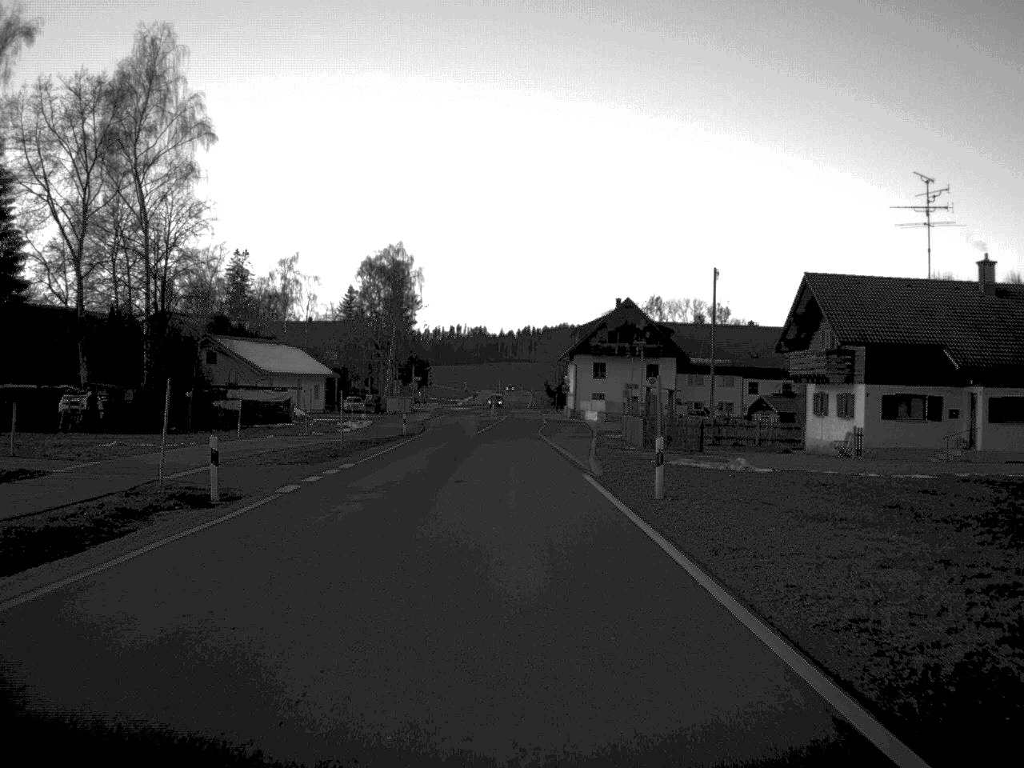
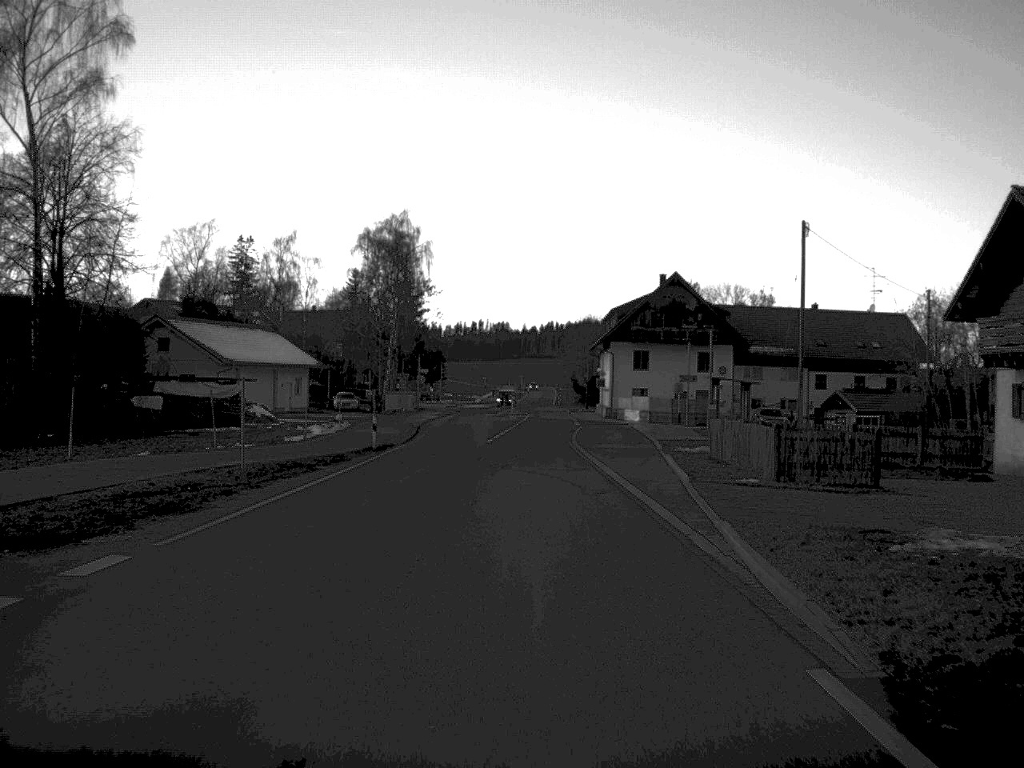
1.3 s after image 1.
(-0.2, +20.5) m; -1°
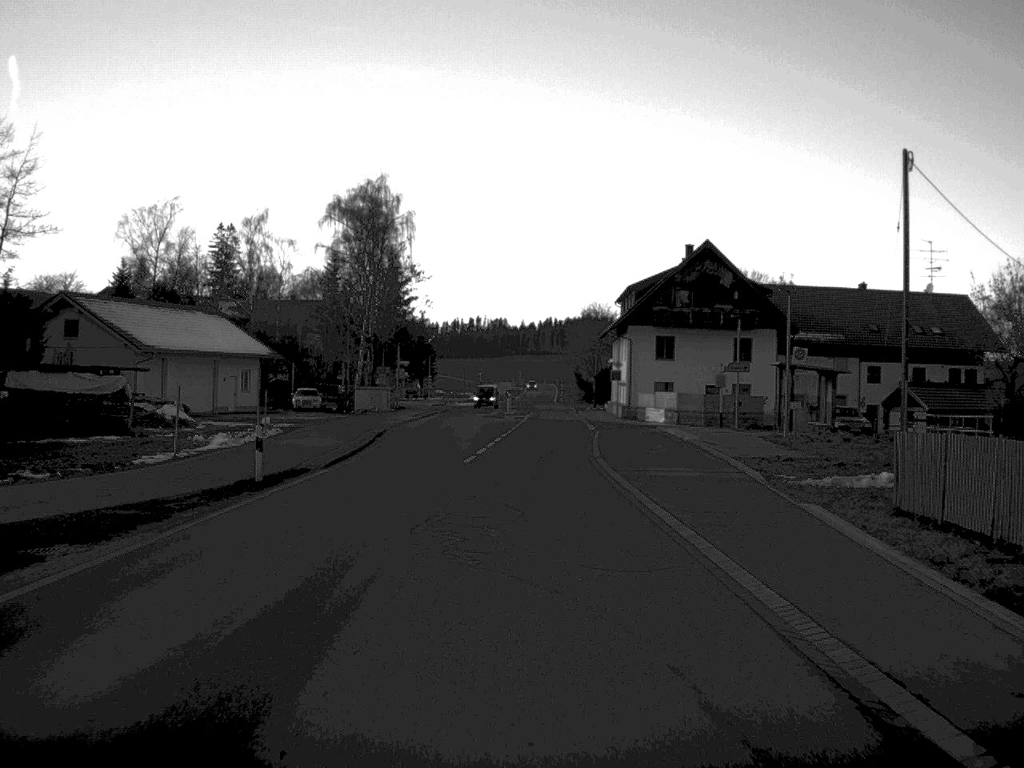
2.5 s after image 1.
(0.0, +17.6) m; 0°
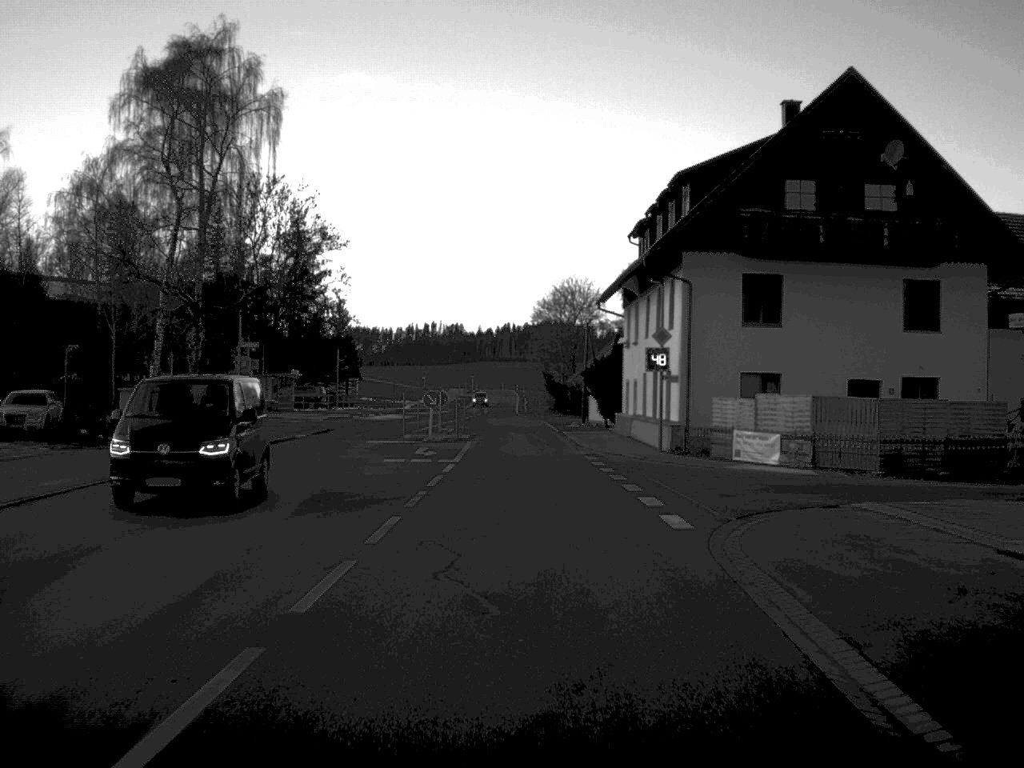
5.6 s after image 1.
(+0.6, +43.3) m; +2°
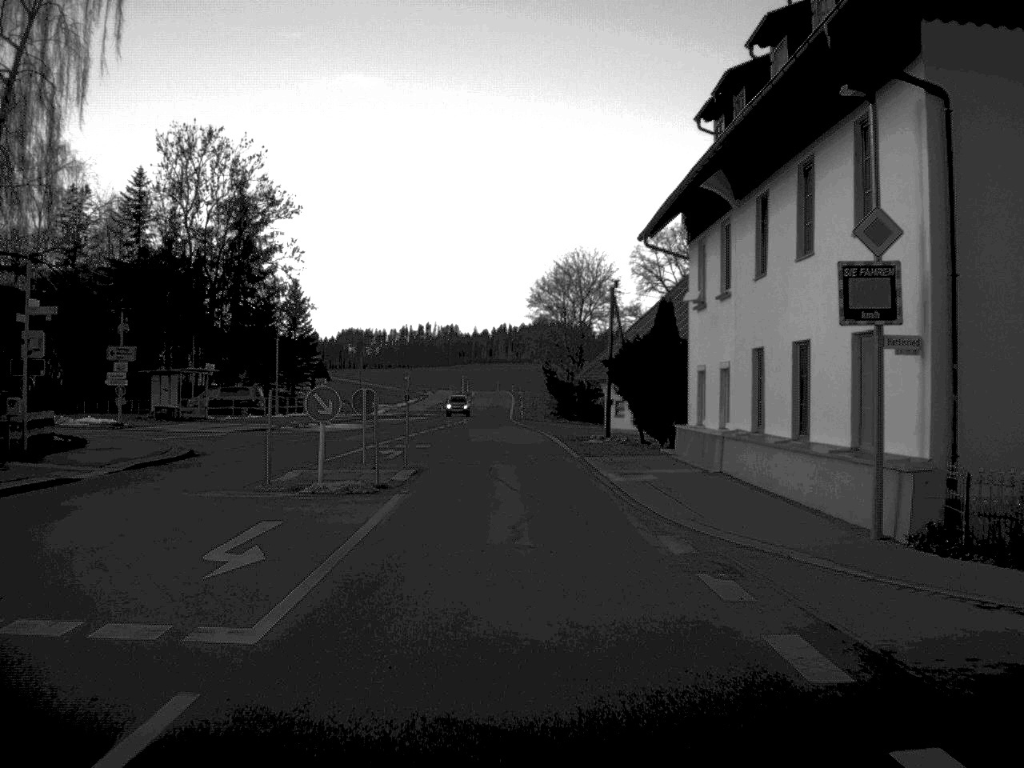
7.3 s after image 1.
(0.0, +23.5) m; 0°
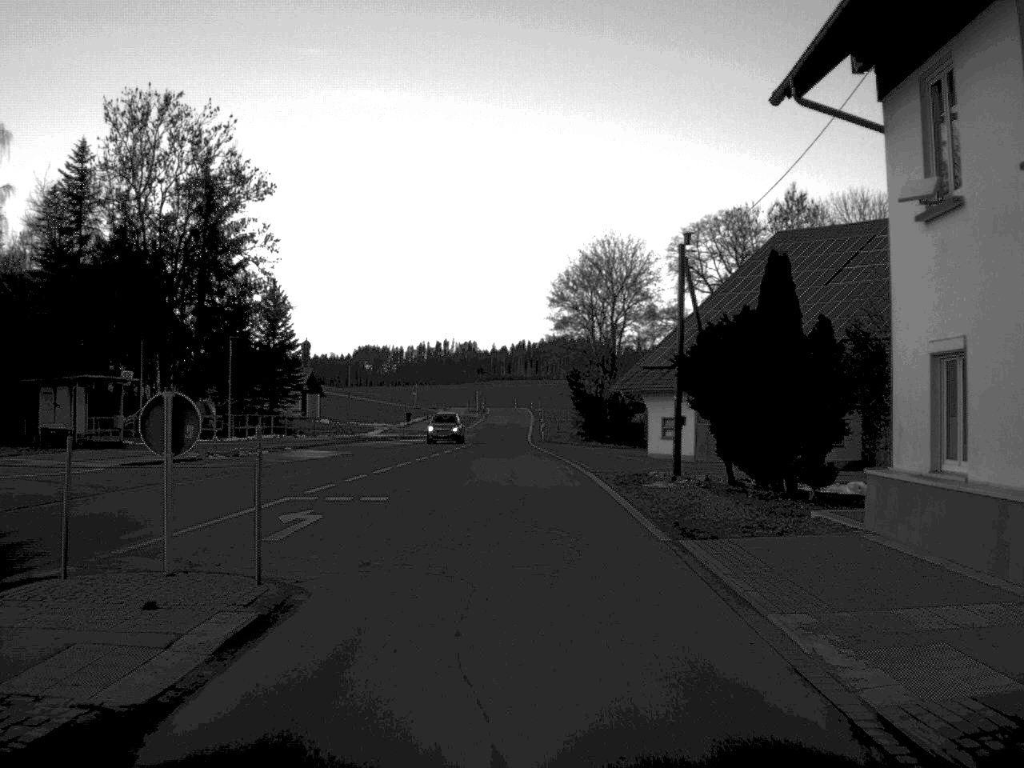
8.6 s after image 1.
(-0.1, +16.9) m; -1°
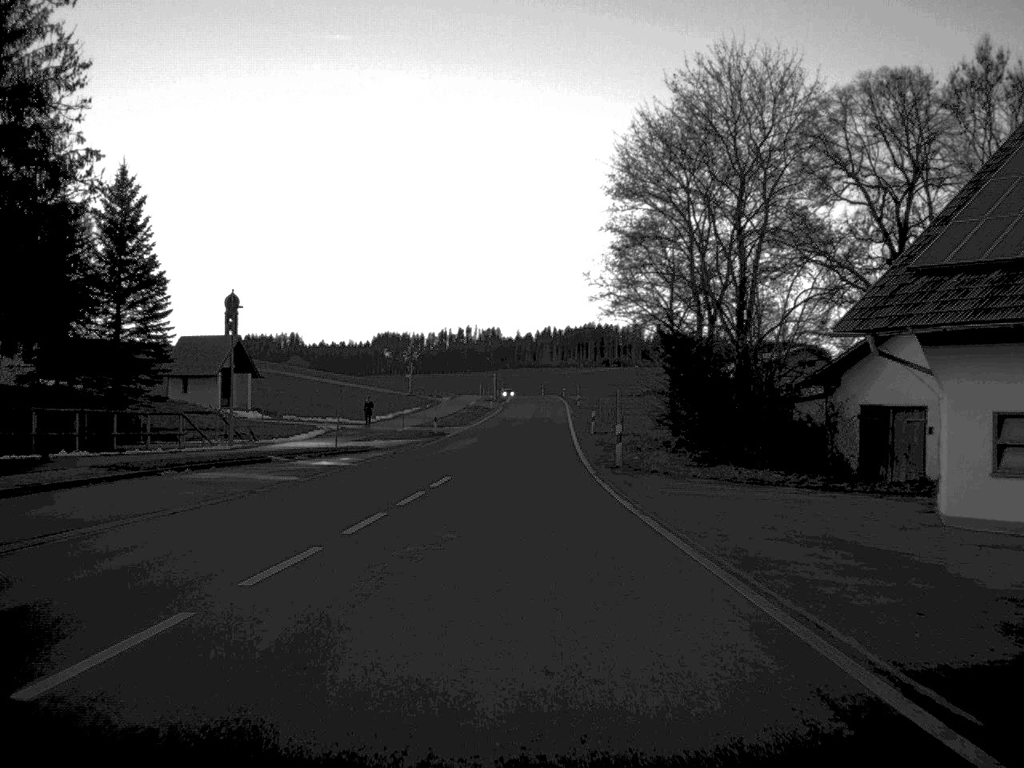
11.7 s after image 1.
(-0.7, +40.9) m; -1°
